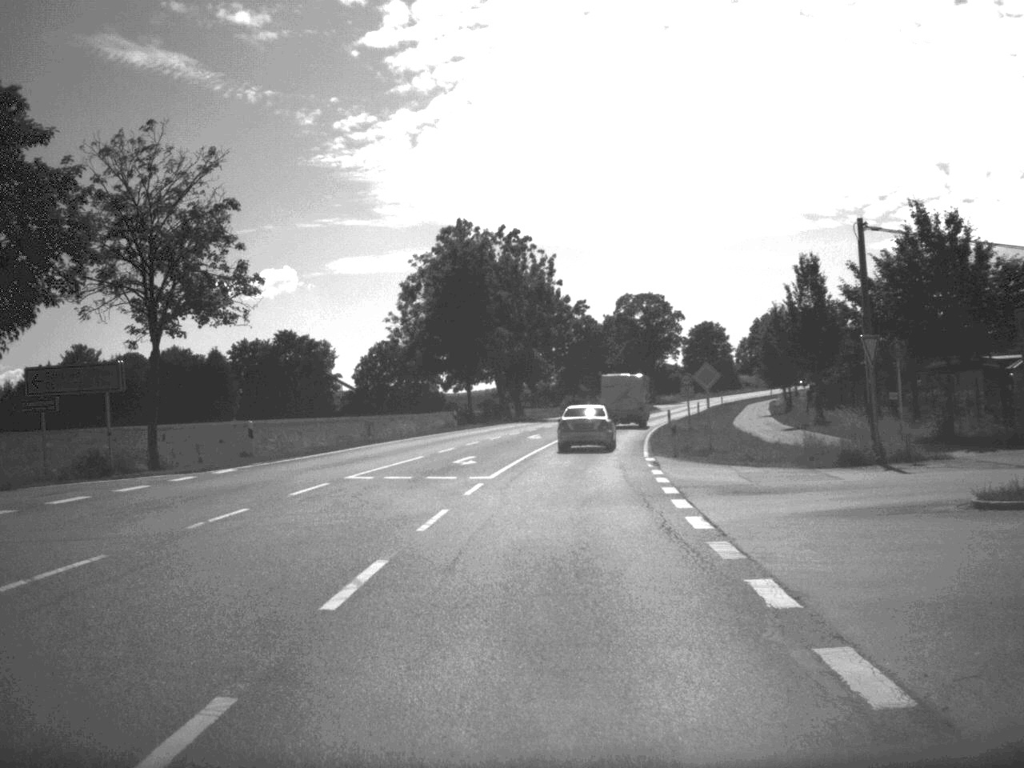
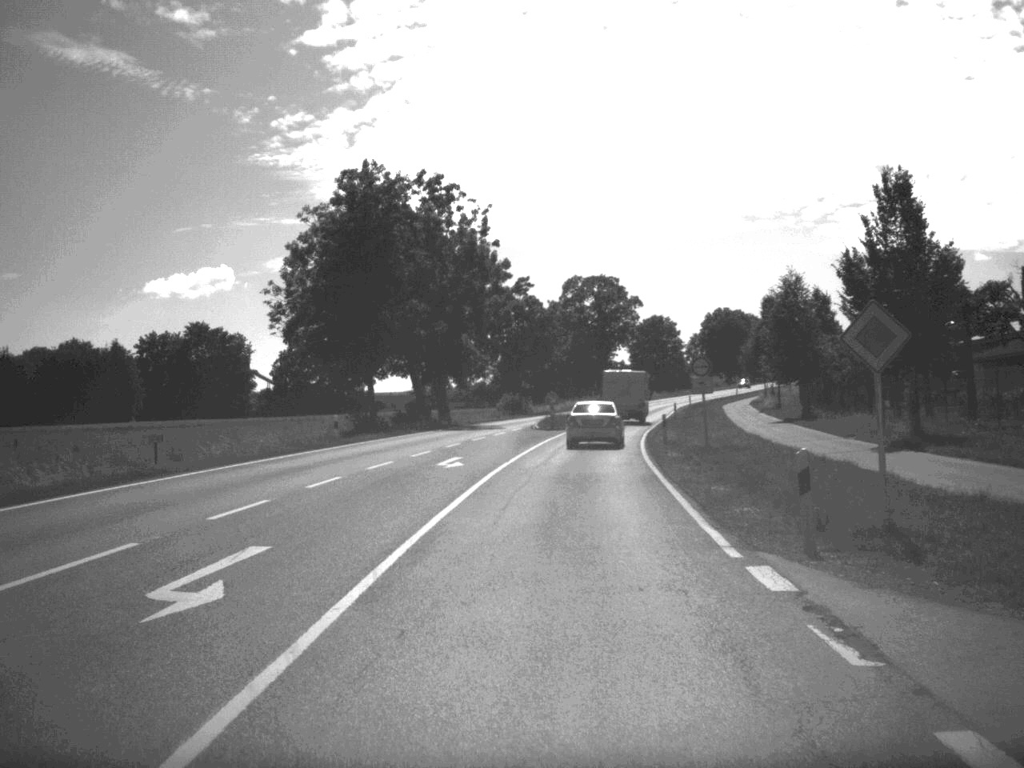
(+0.6, +22.8) m; +3°
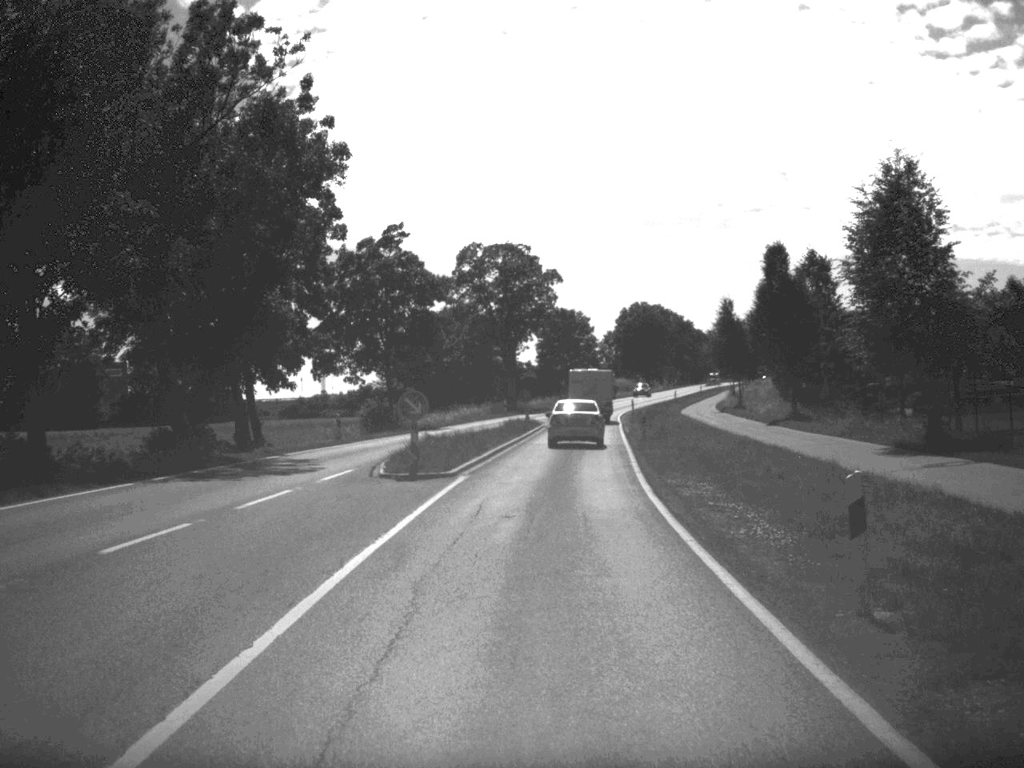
(+1.3, +32.8) m; +4°
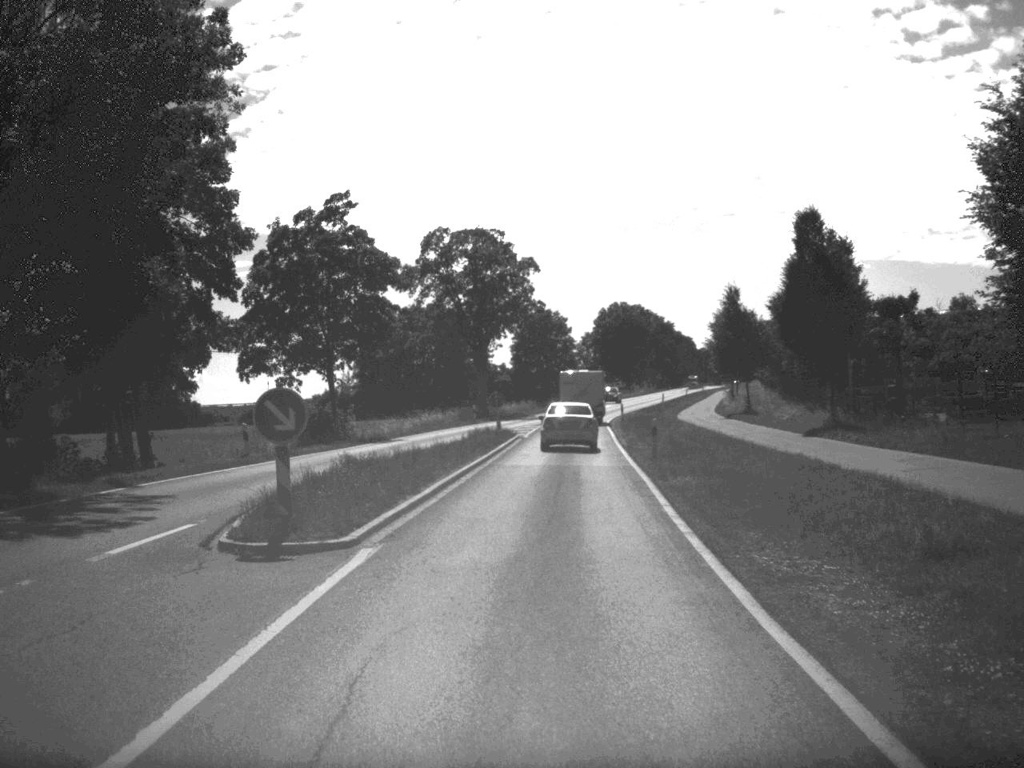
(+0.1, +11.5) m; +1°
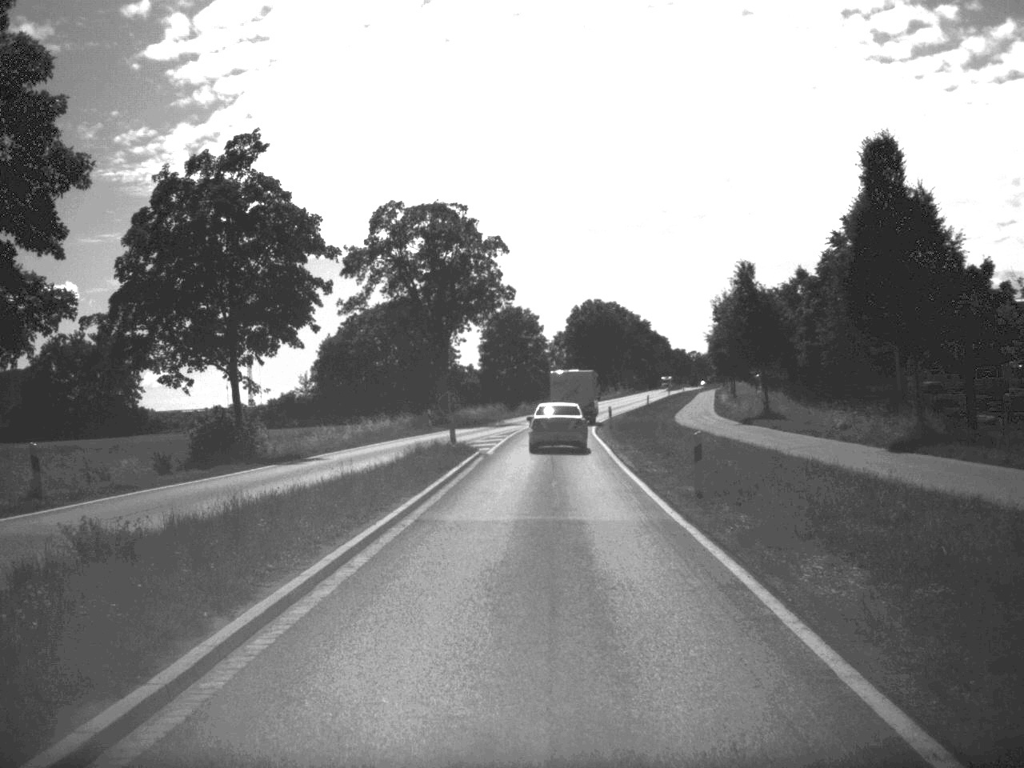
(+0.1, +13.2) m; +1°
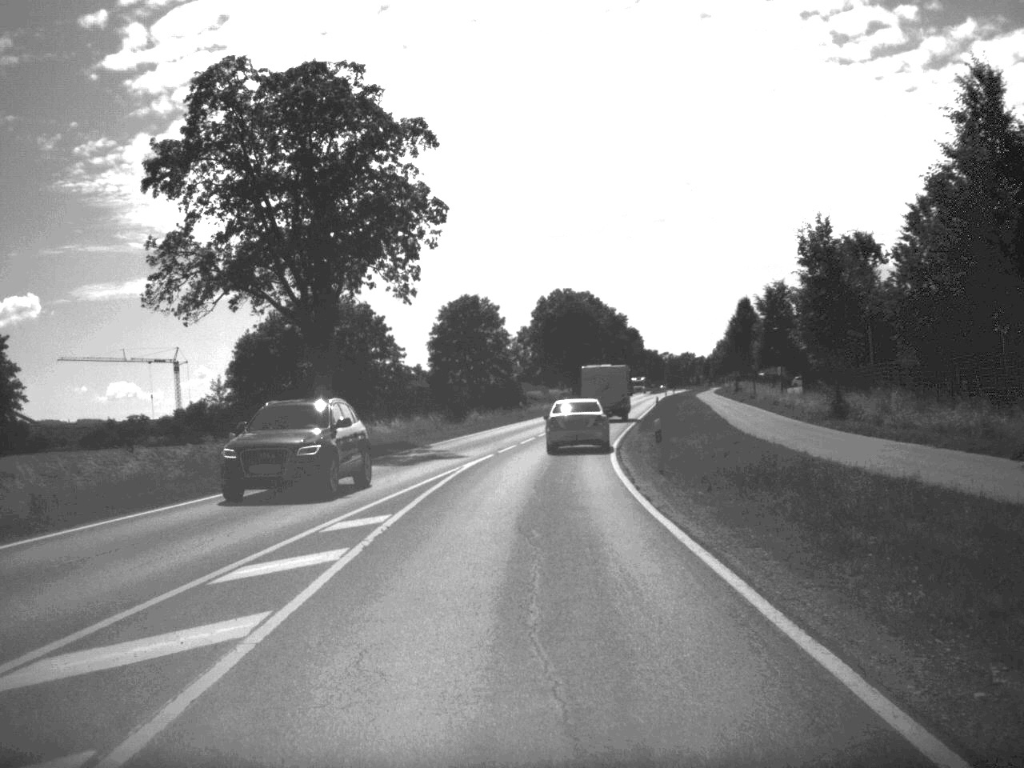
(+0.5, +34.4) m; +1°
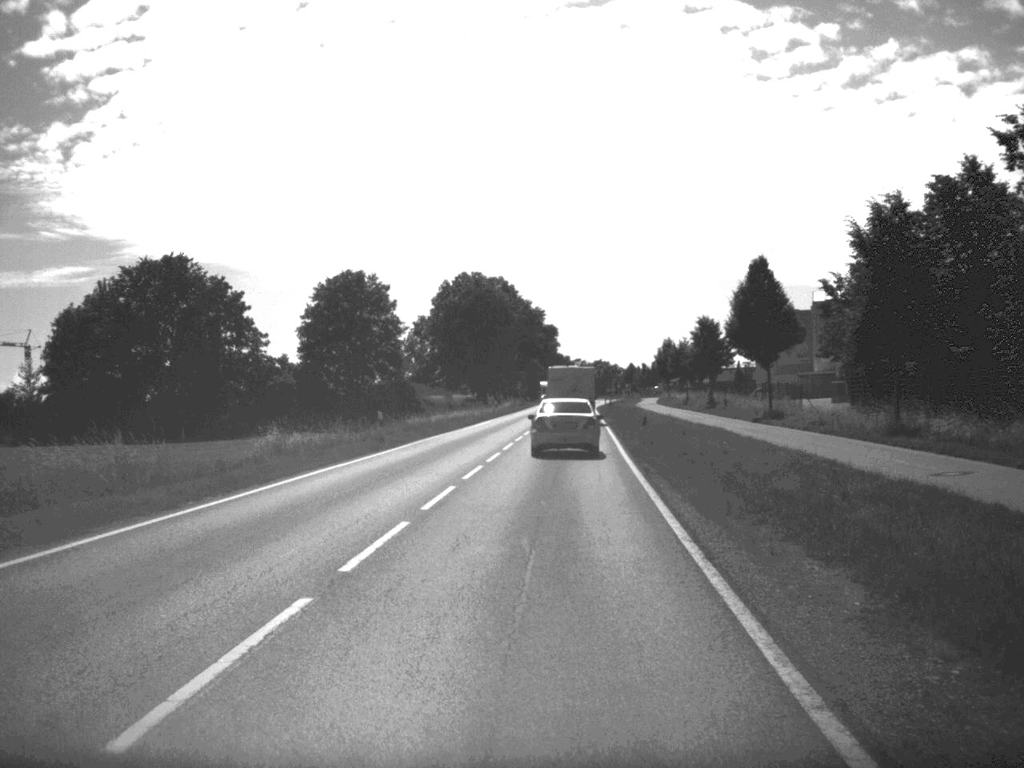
(+1.1, +36.2) m; +4°
